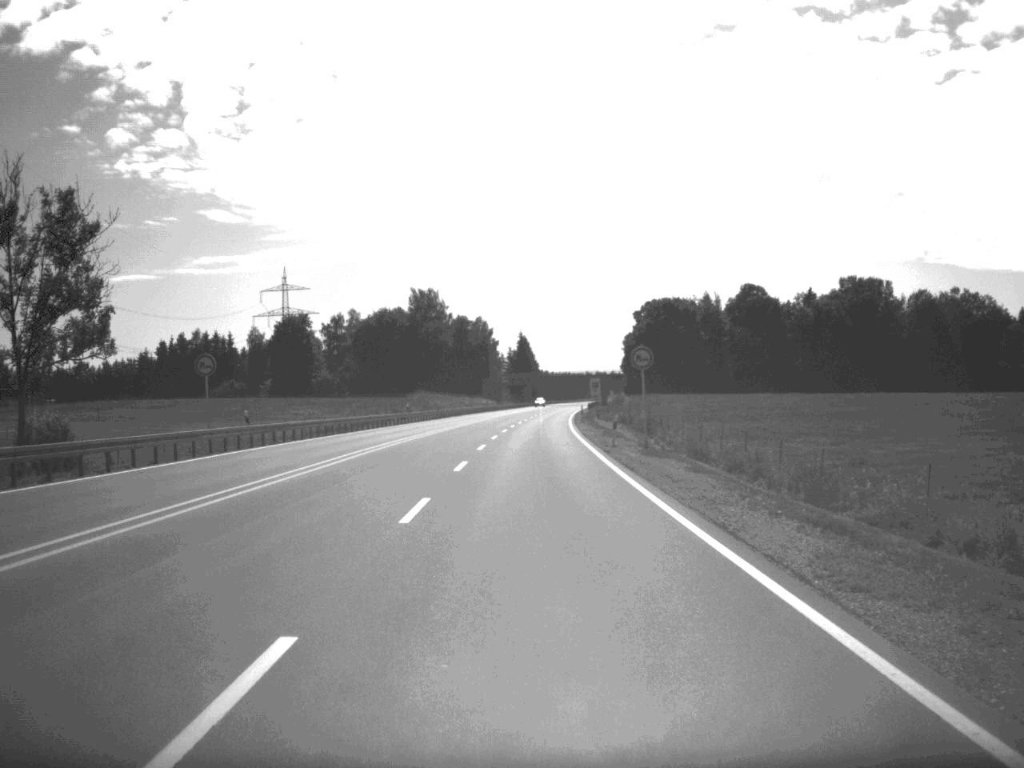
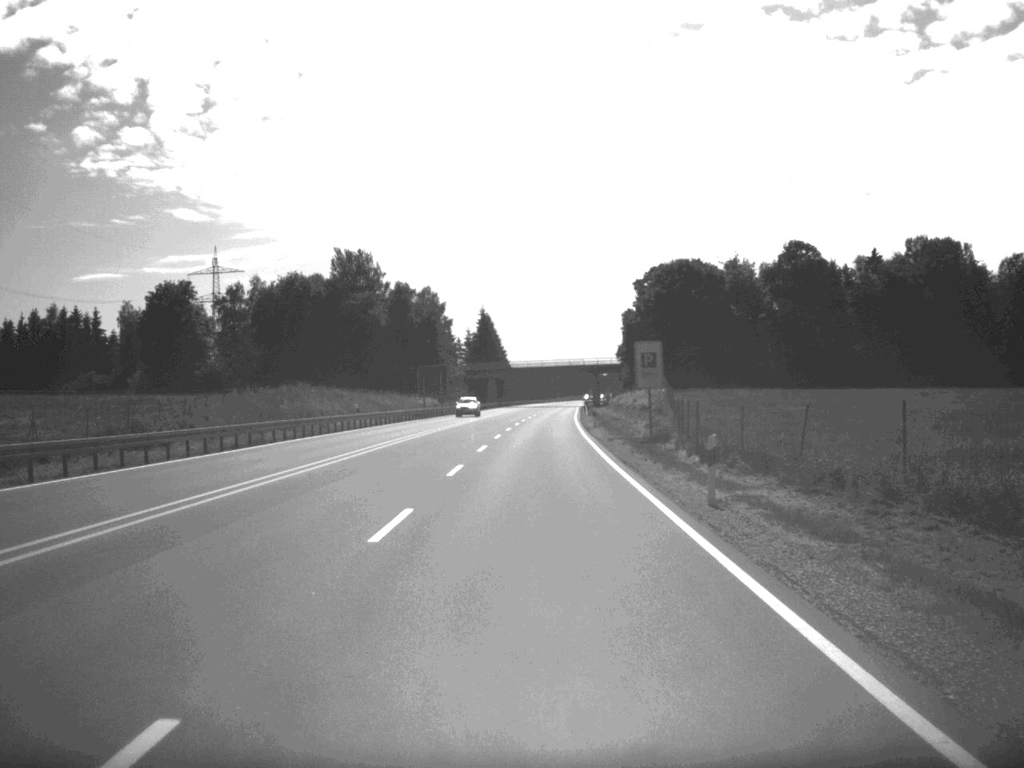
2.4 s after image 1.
(+0.7, +73.7) m; +1°
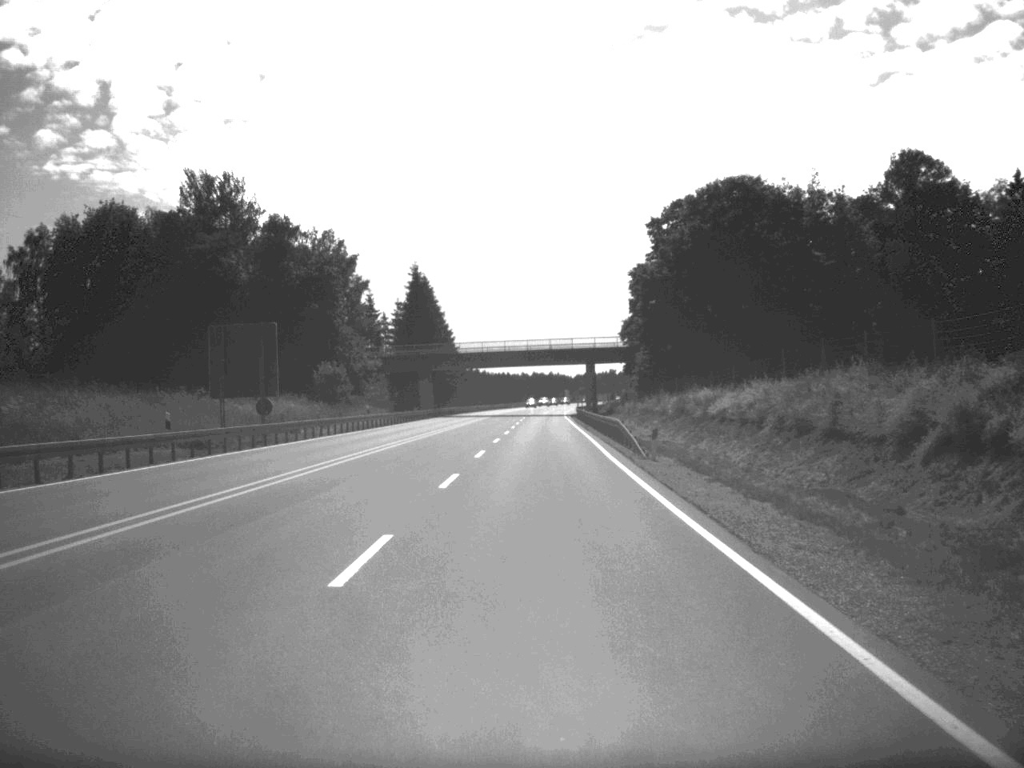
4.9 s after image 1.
(+0.9, +74.9) m; +1°
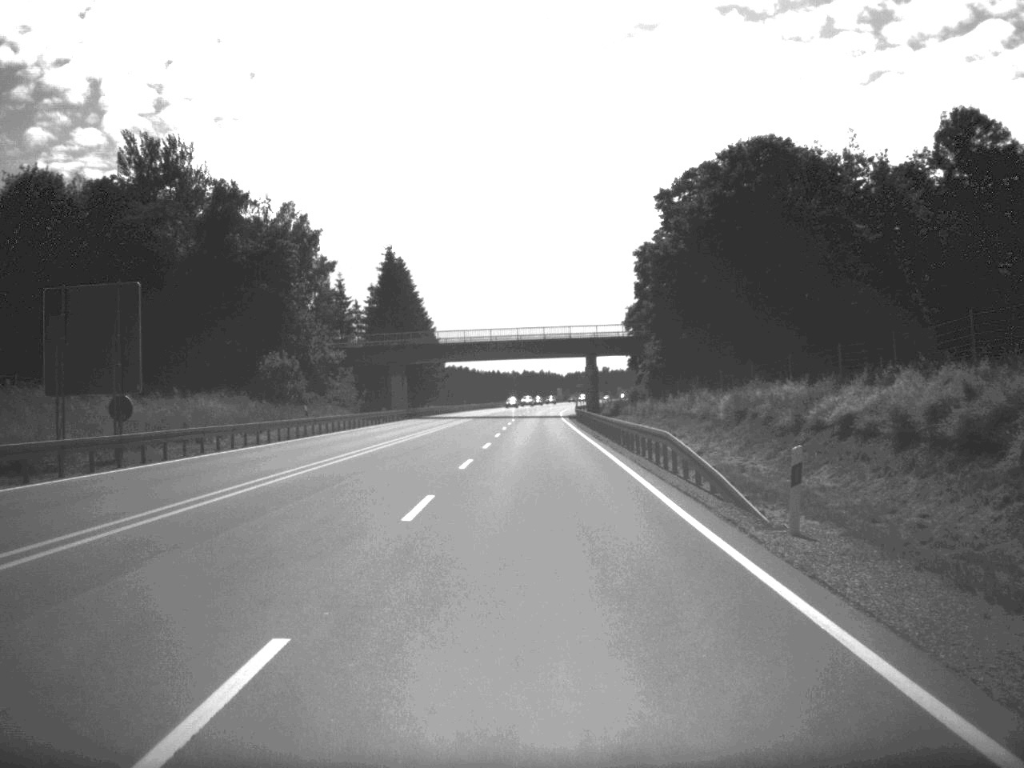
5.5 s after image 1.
(+0.1, +18.3) m; 0°
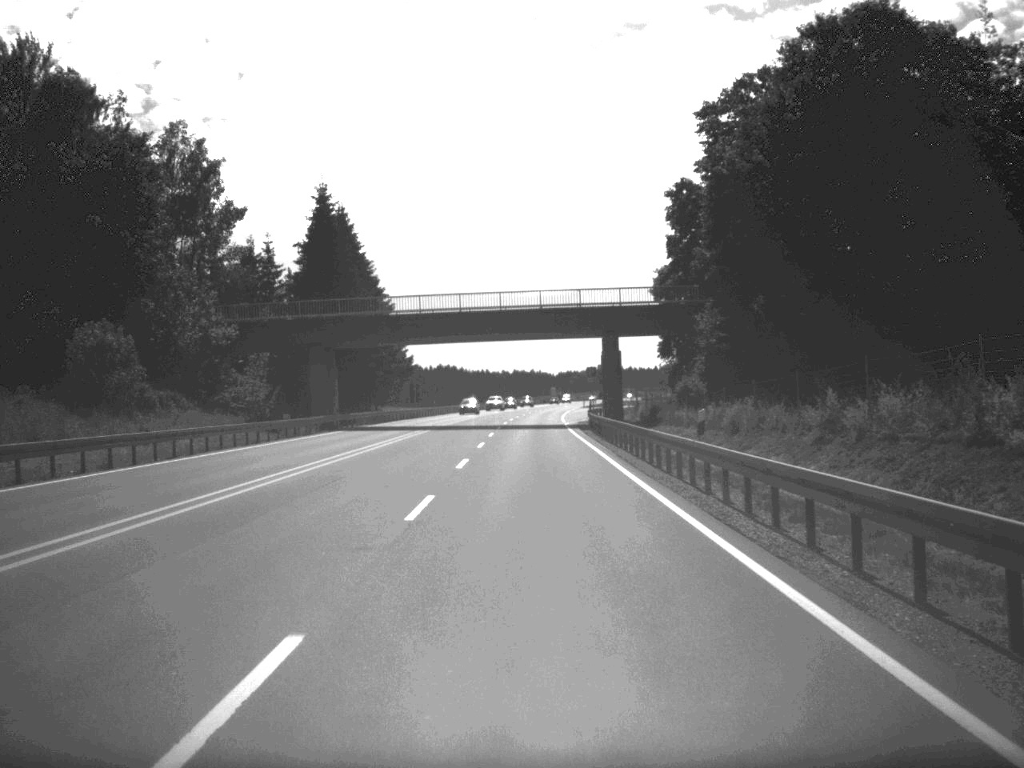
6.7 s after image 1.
(+0.1, +35.5) m; 0°
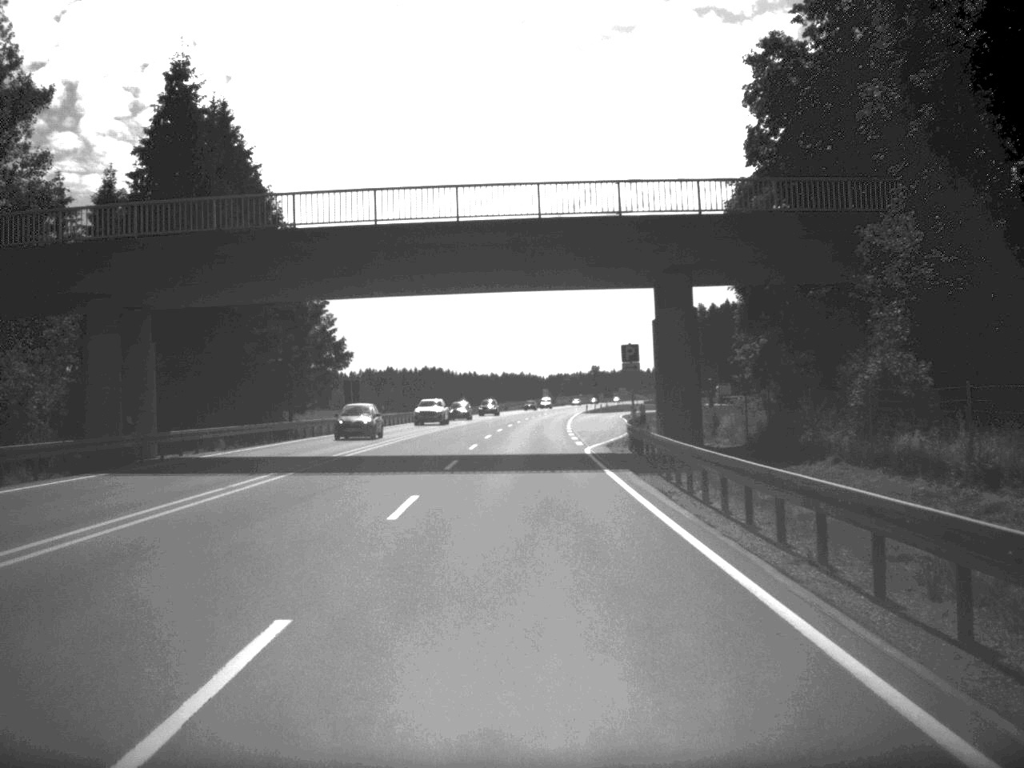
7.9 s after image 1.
(+0.1, +35.3) m; 0°
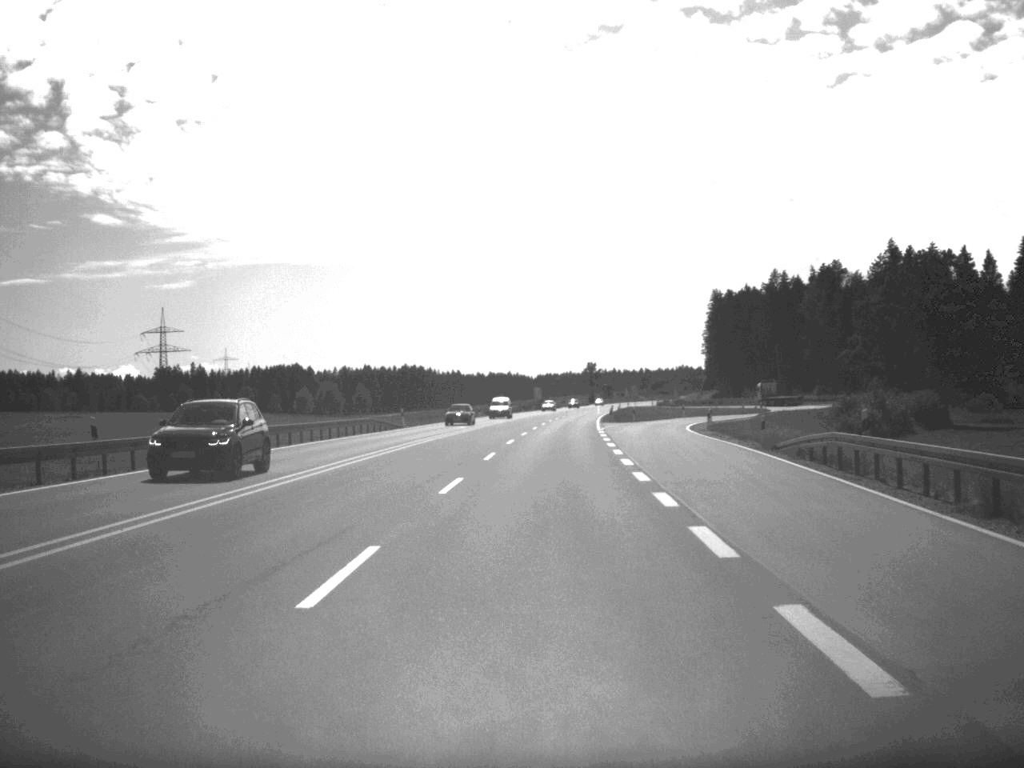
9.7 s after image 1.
(+0.1, +54.9) m; 0°
